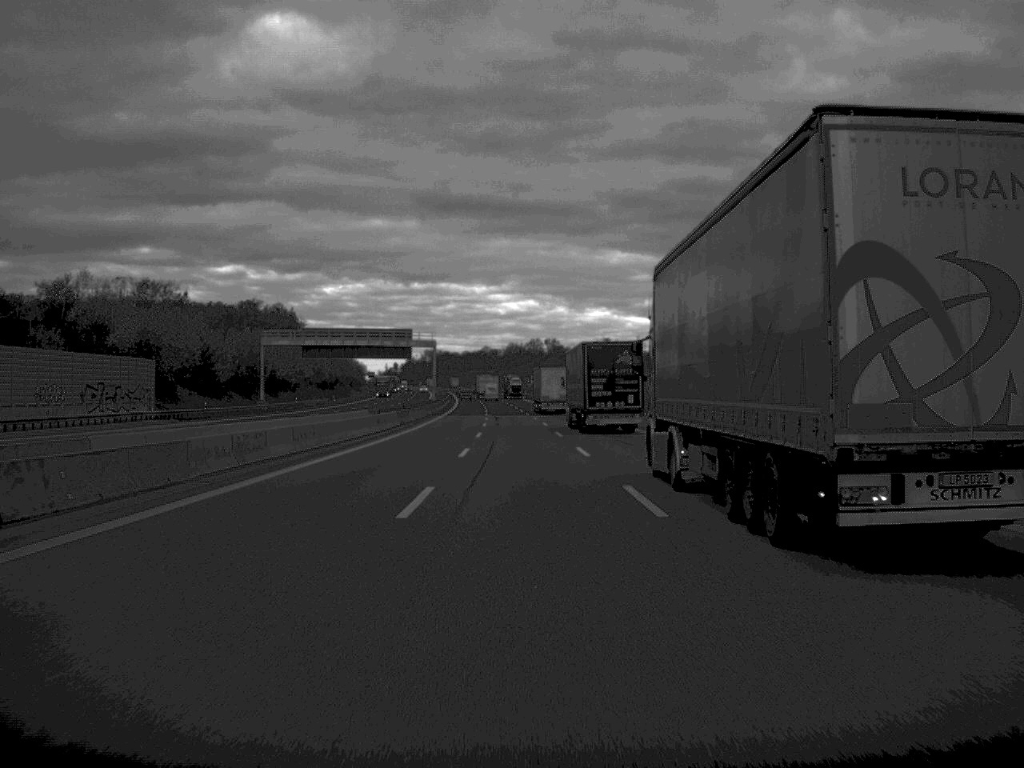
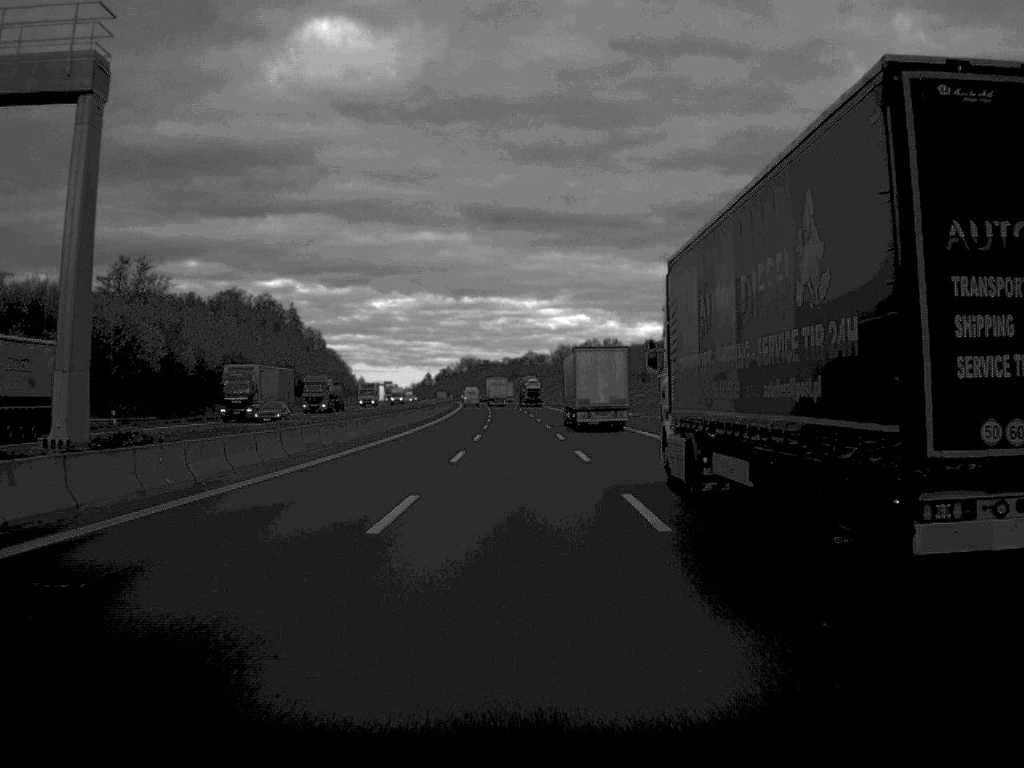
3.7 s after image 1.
(-2.1, +127.3) m; -2°
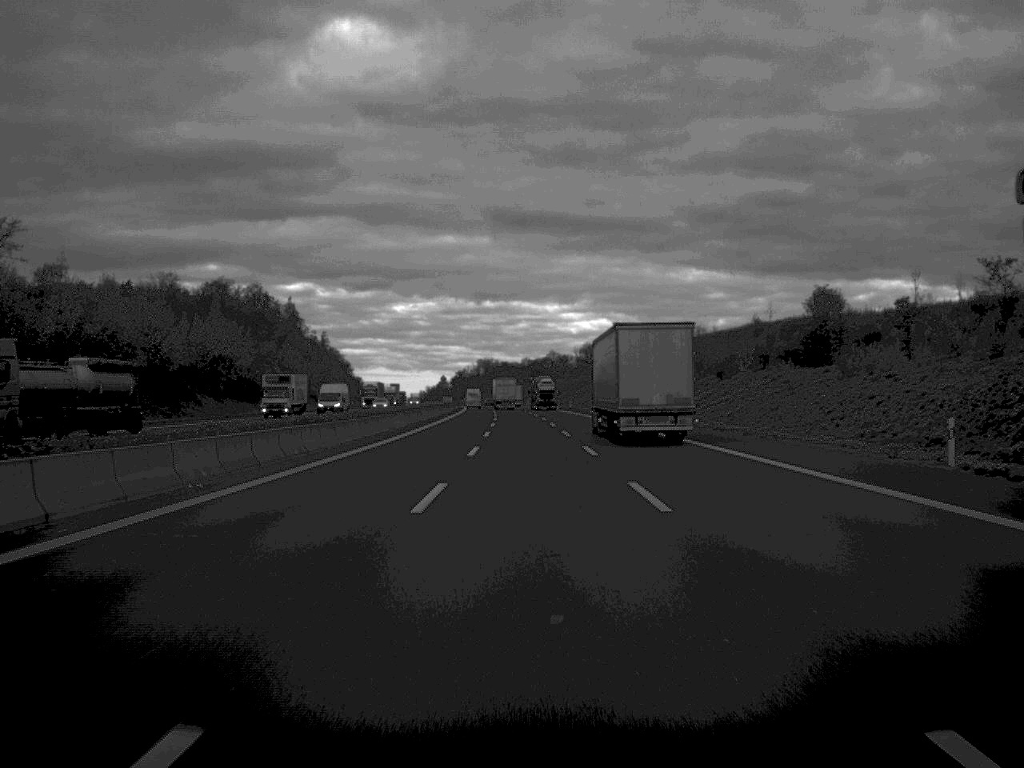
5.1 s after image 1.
(-0.4, +51.0) m; -1°
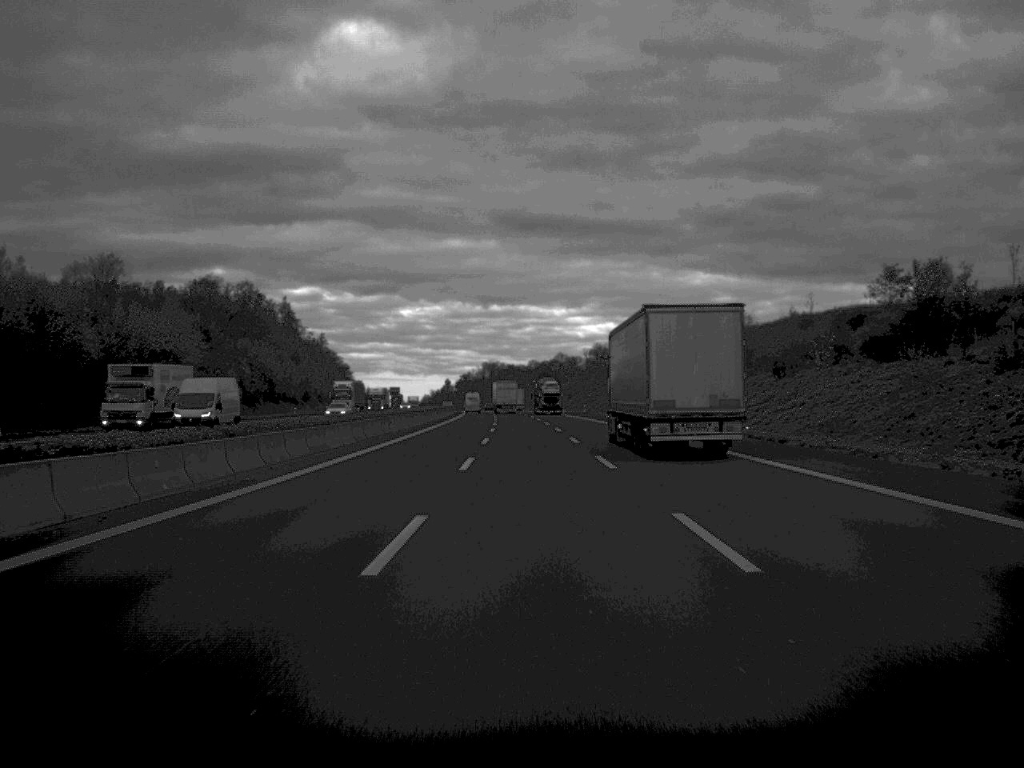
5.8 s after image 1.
(-0.1, +24.3) m; 0°
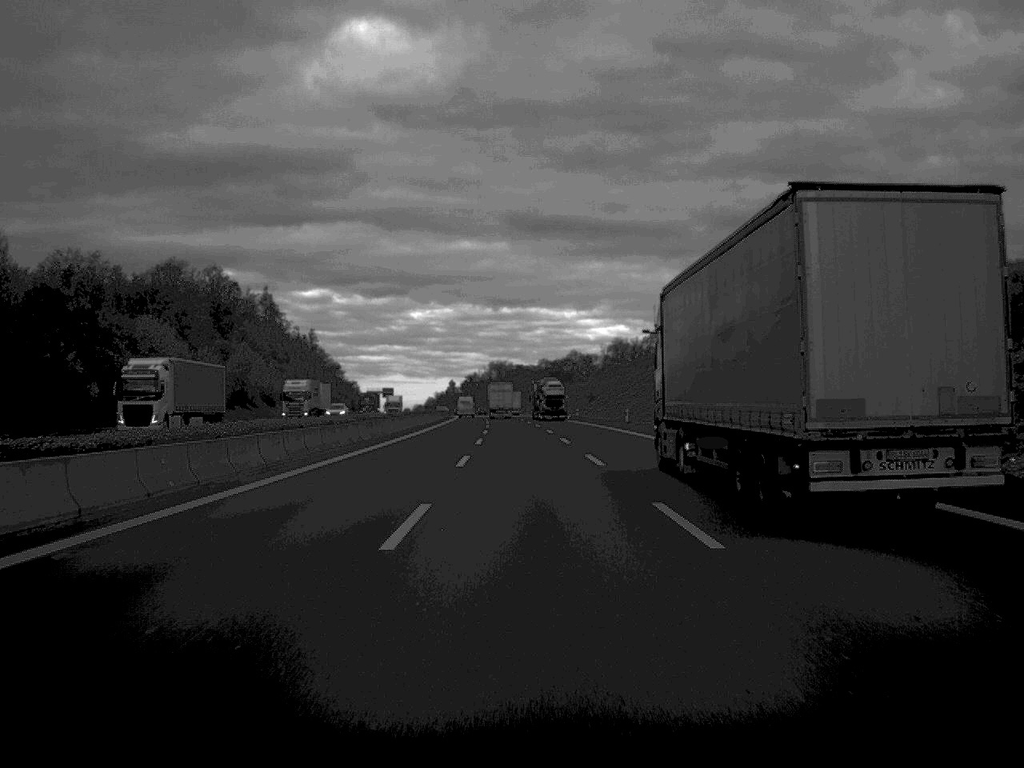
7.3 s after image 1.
(-0.1, +51.9) m; 0°
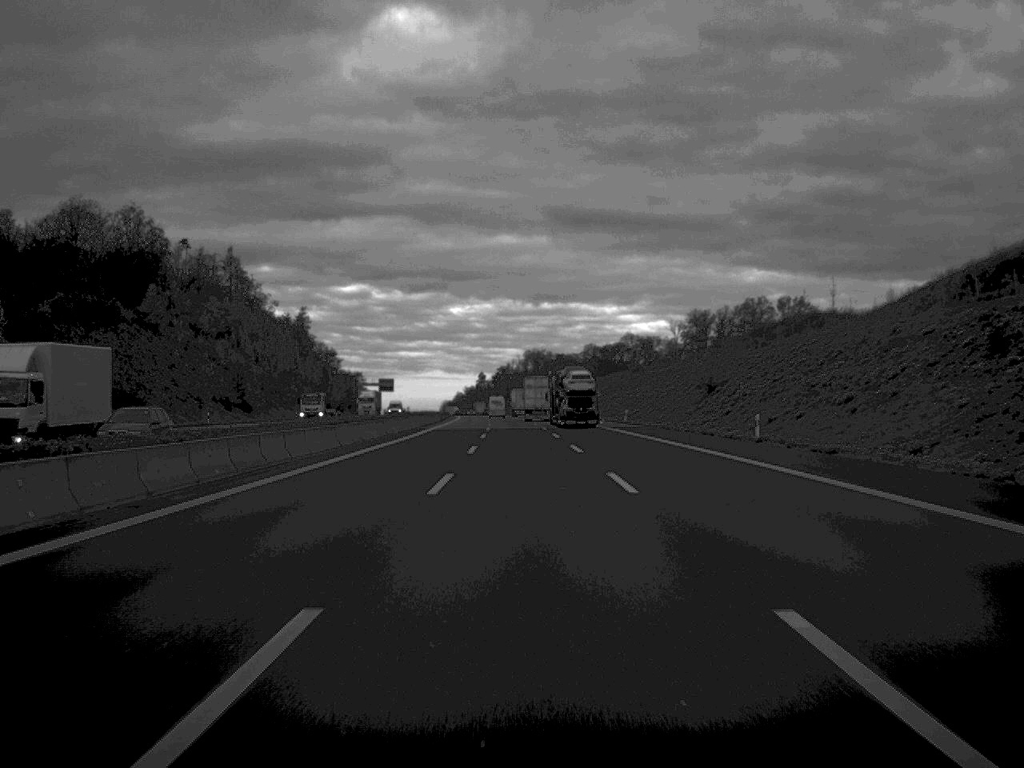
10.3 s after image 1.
(-1.4, +101.2) m; -2°
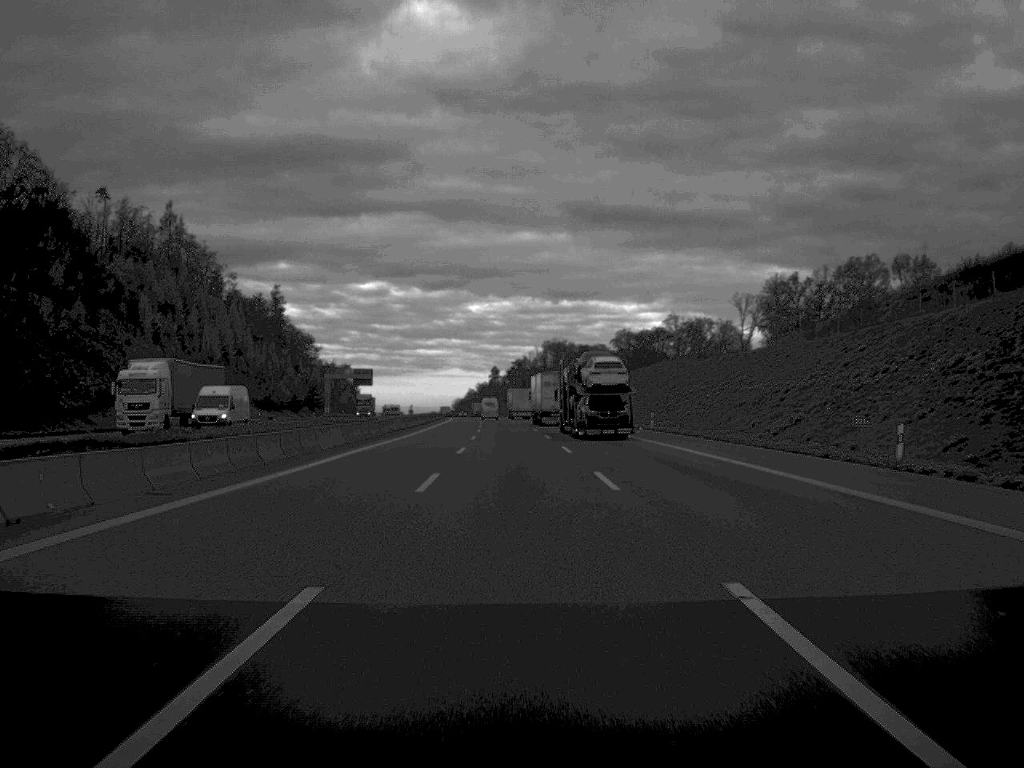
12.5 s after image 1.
(-0.5, +72.3) m; -1°
